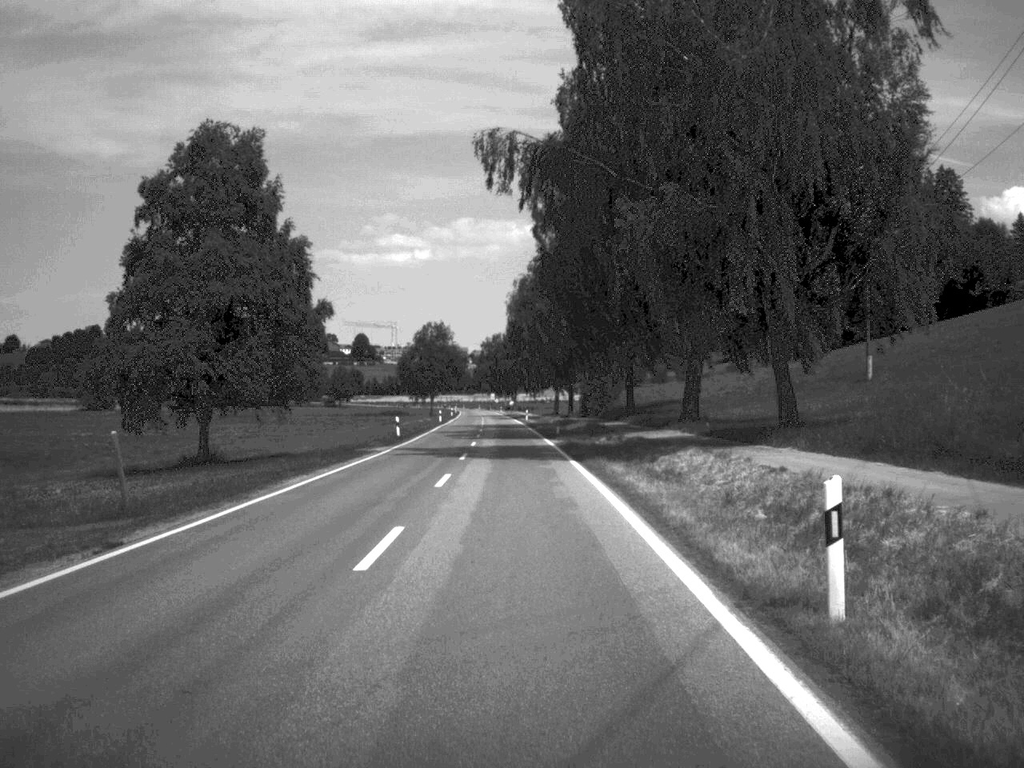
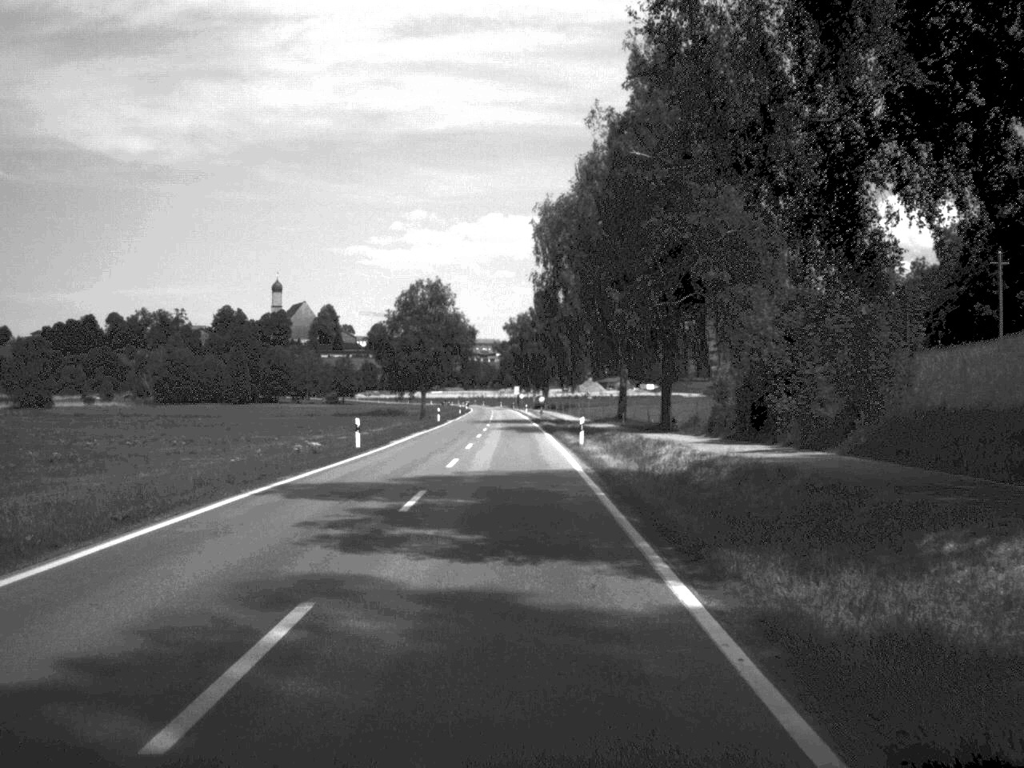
(-0.7, +65.4) m; -1°
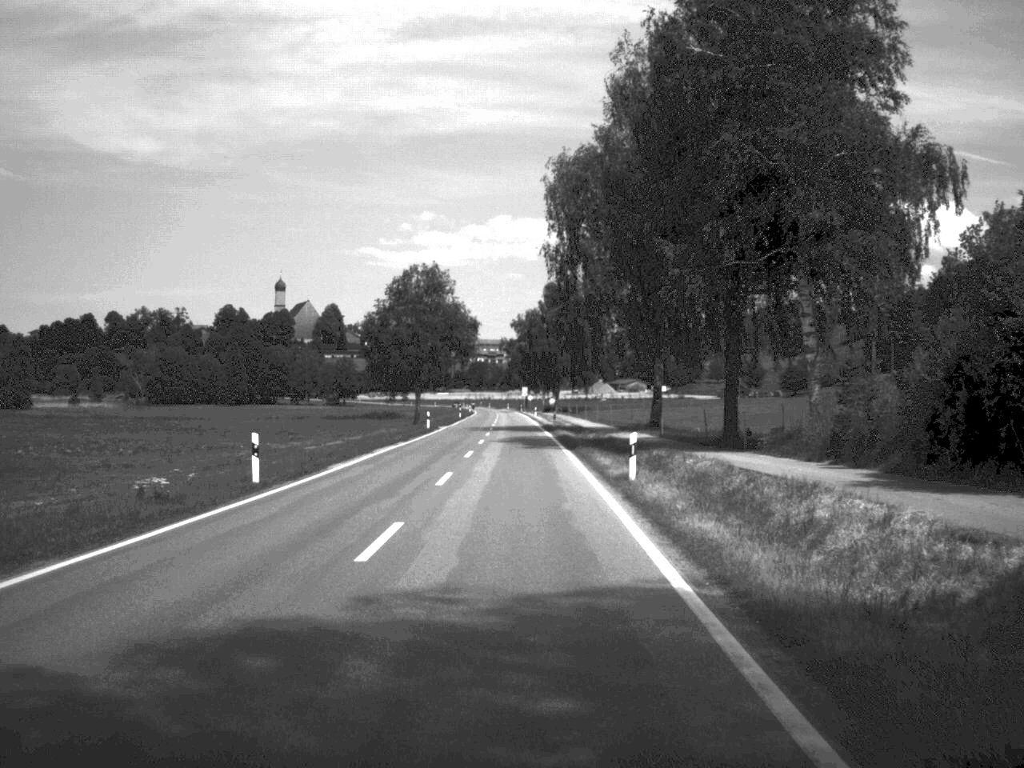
(-0.1, +16.8) m; 0°
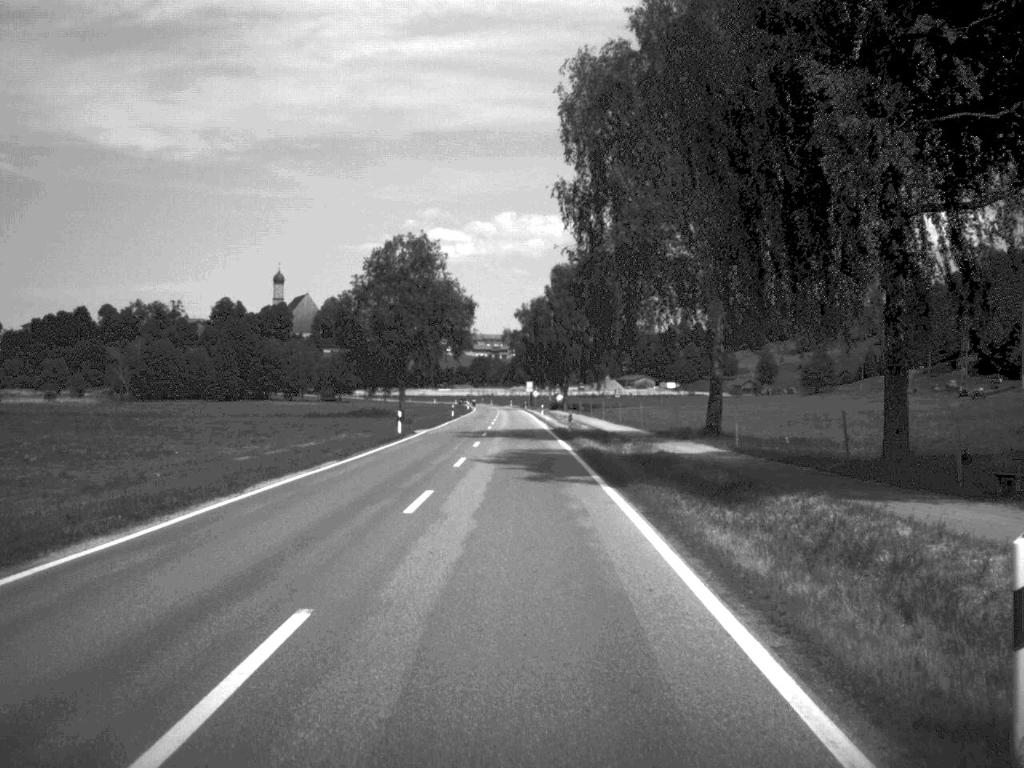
(0.0, +19.1) m; 0°
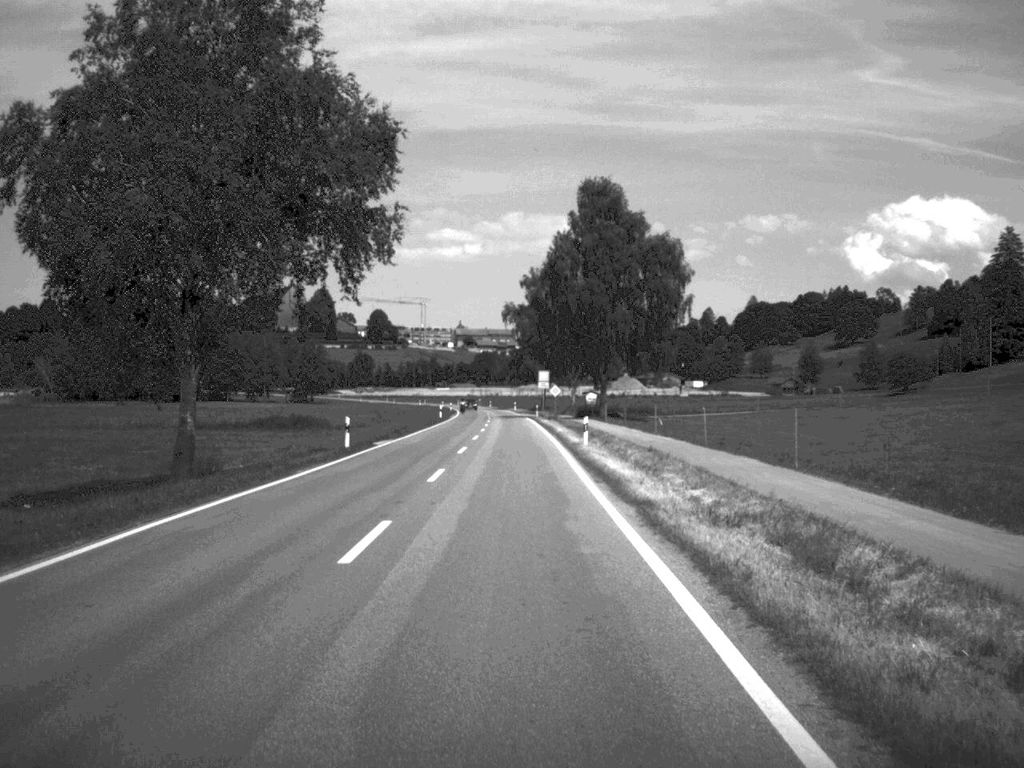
(-0.2, +64.3) m; 0°
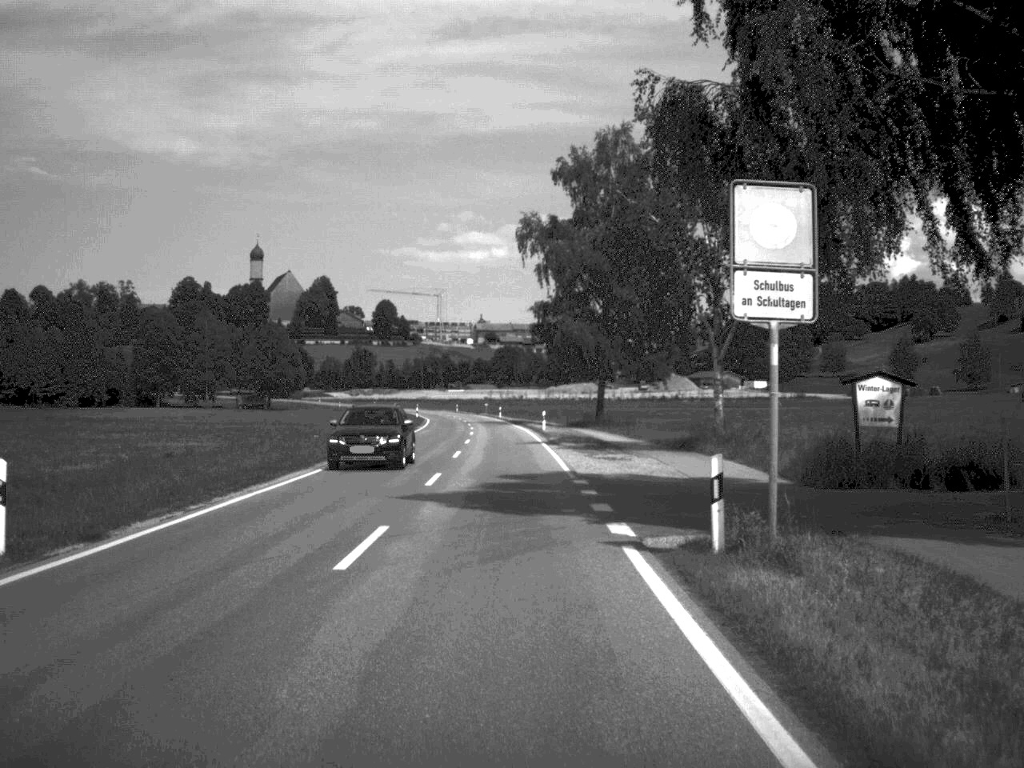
(-0.7, +83.0) m; -1°
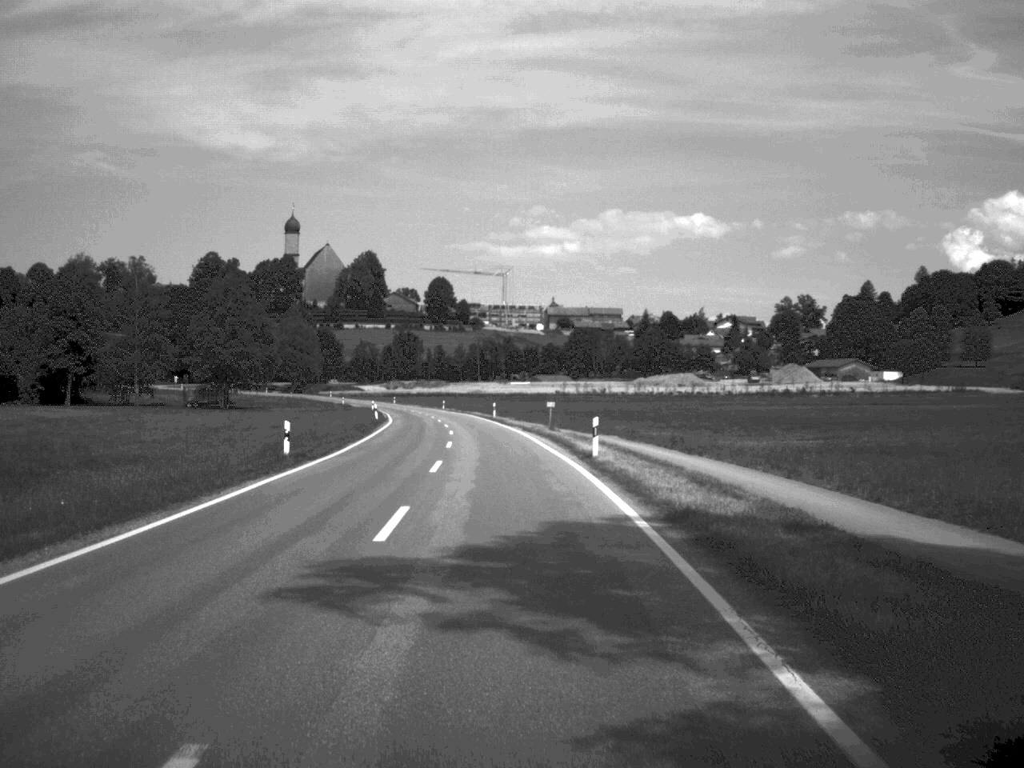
(-2.1, +81.3) m; -3°
